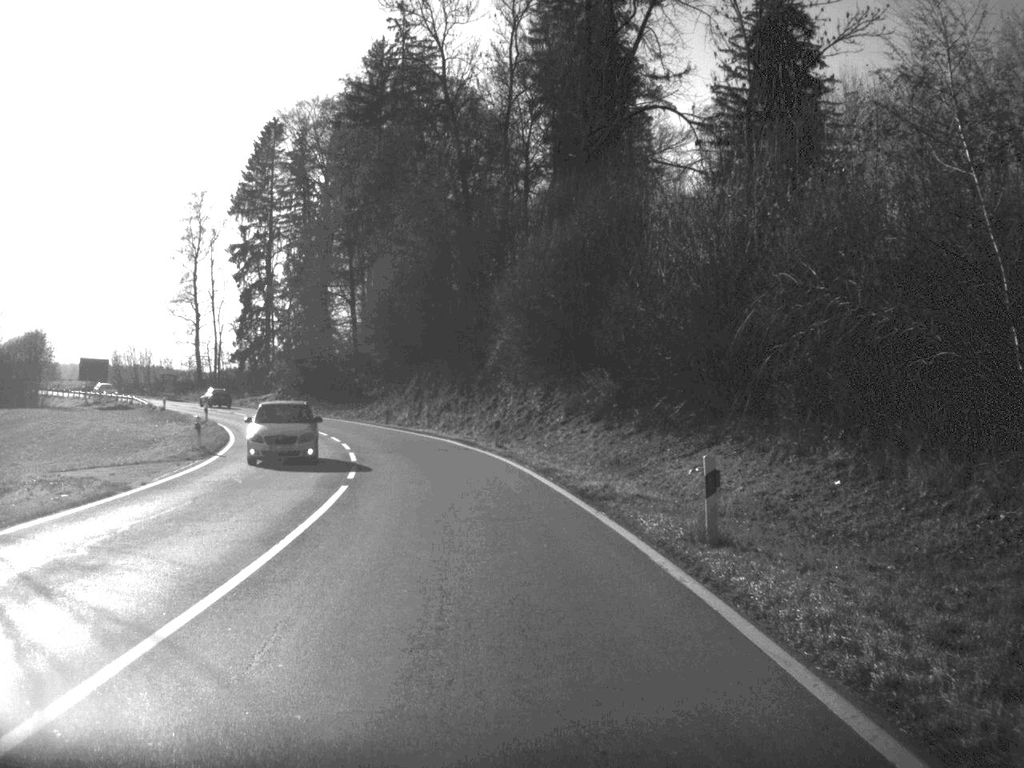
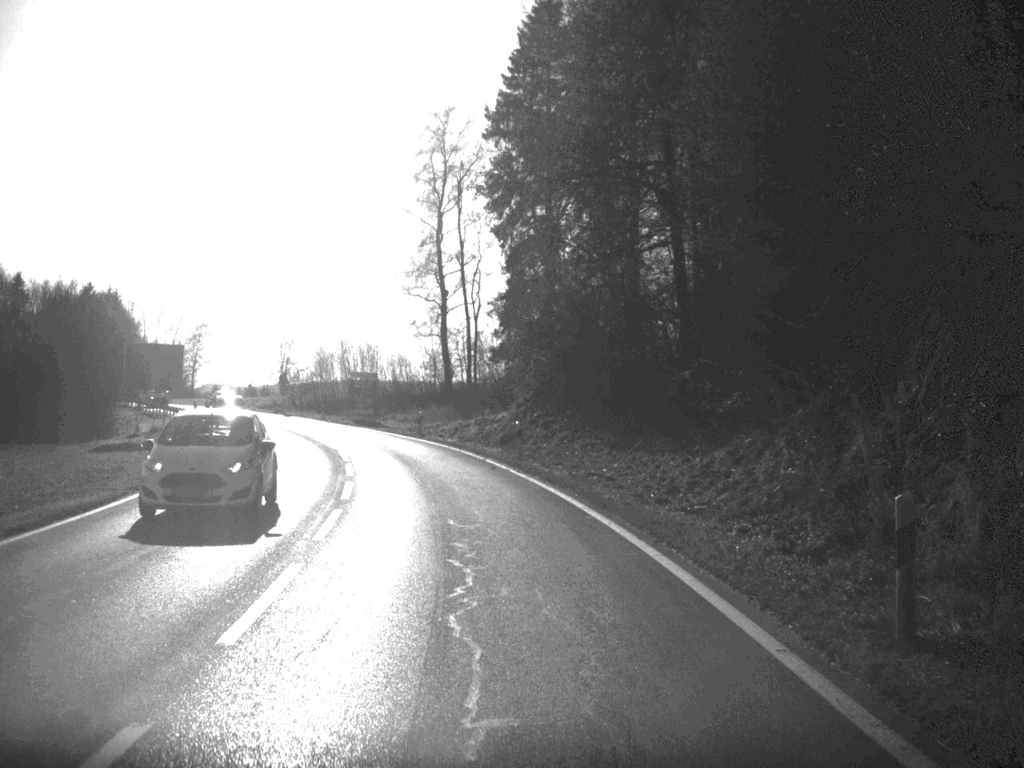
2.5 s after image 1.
(-6.9, +53.9) m; -15°
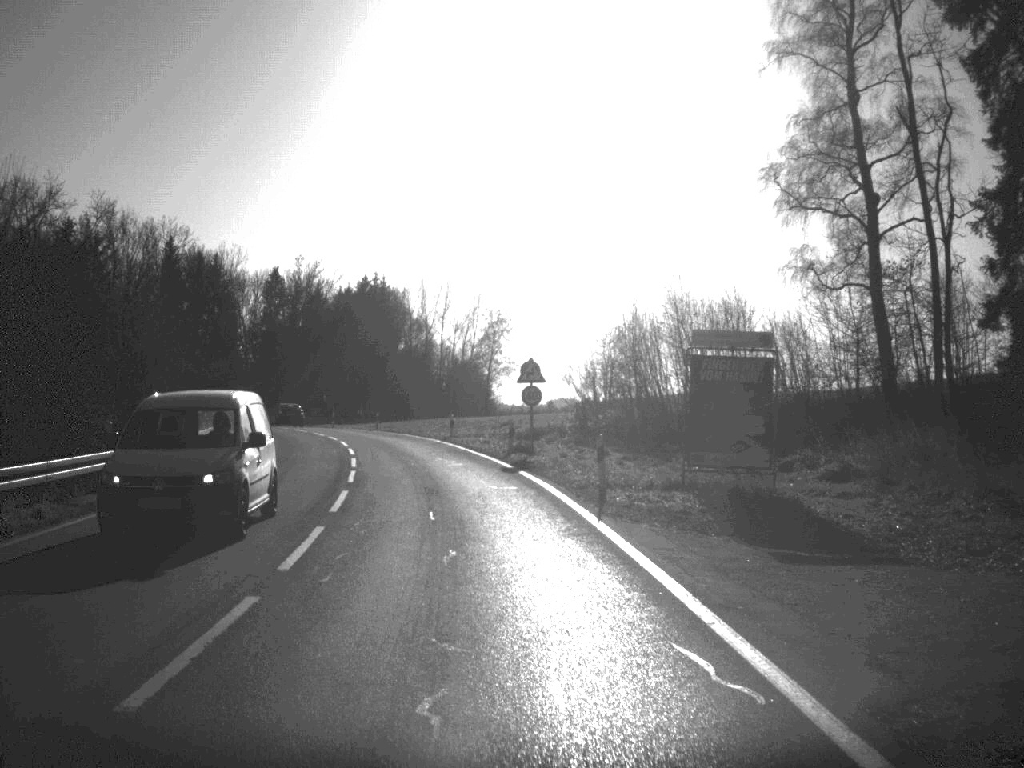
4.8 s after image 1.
(-6.8, +51.4) m; -16°
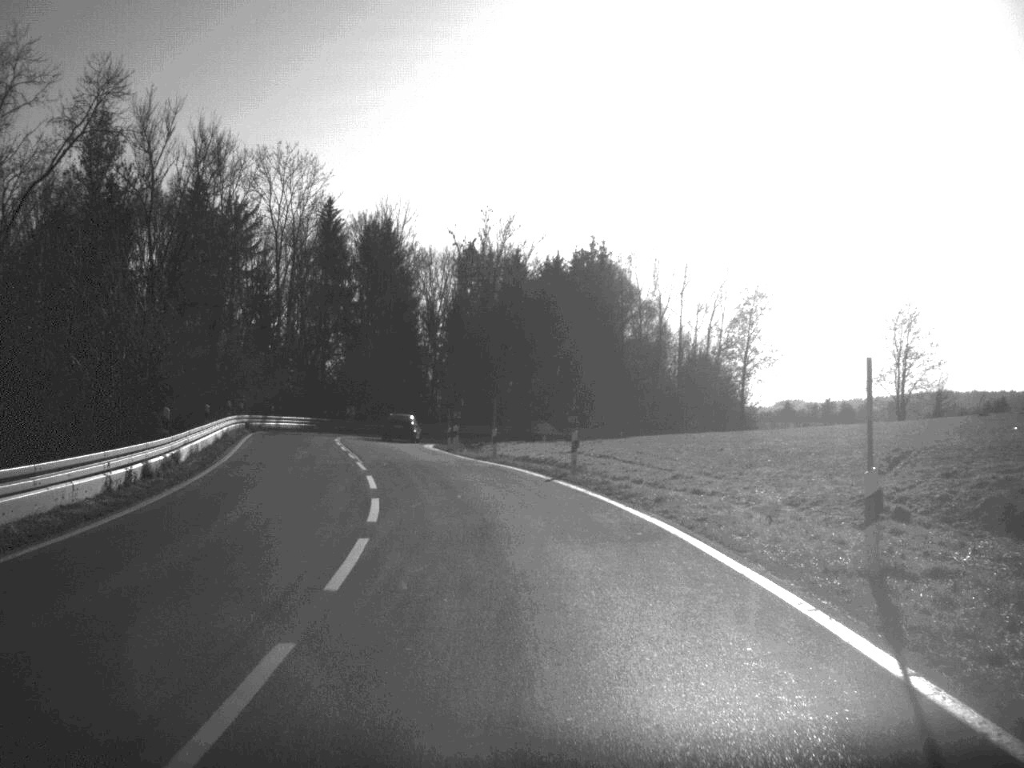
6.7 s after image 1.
(-3.8, +39.5) m; -10°
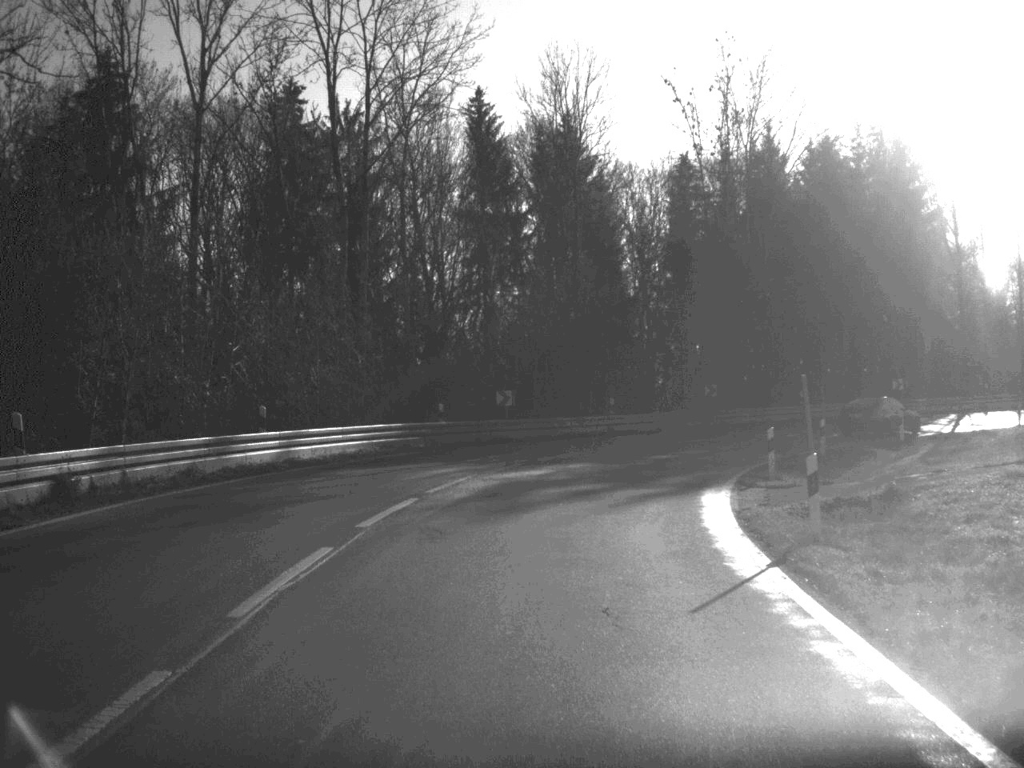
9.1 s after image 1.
(-4.4, +44.7) m; -9°
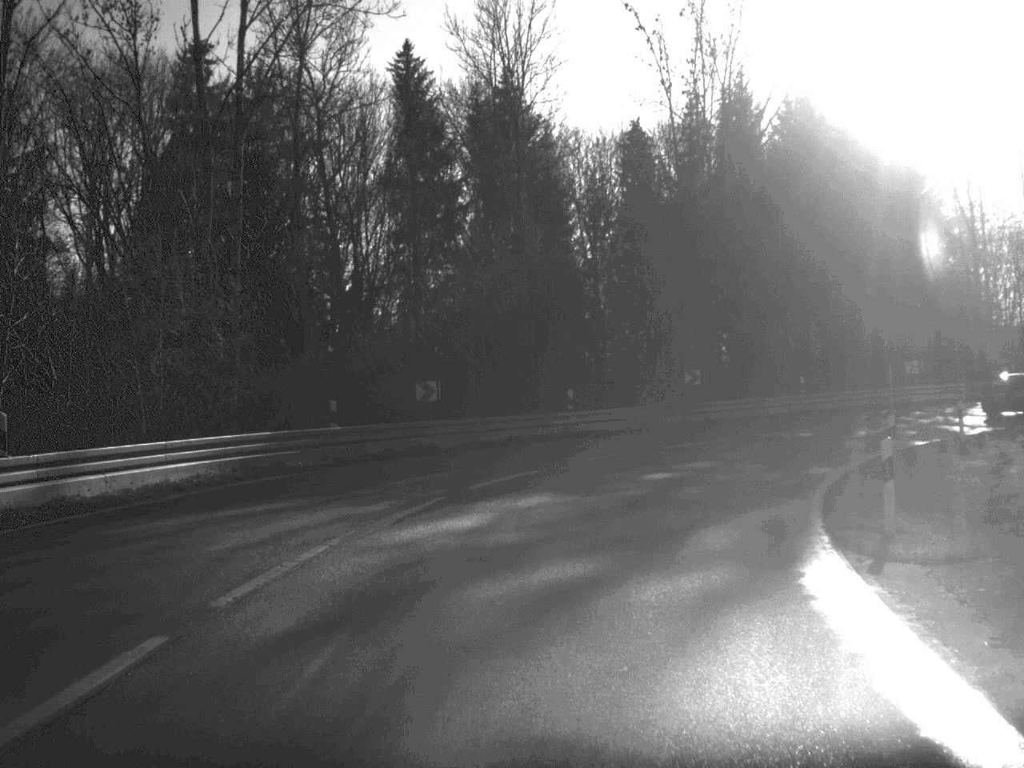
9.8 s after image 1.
(+0.2, +11.2) m; +3°
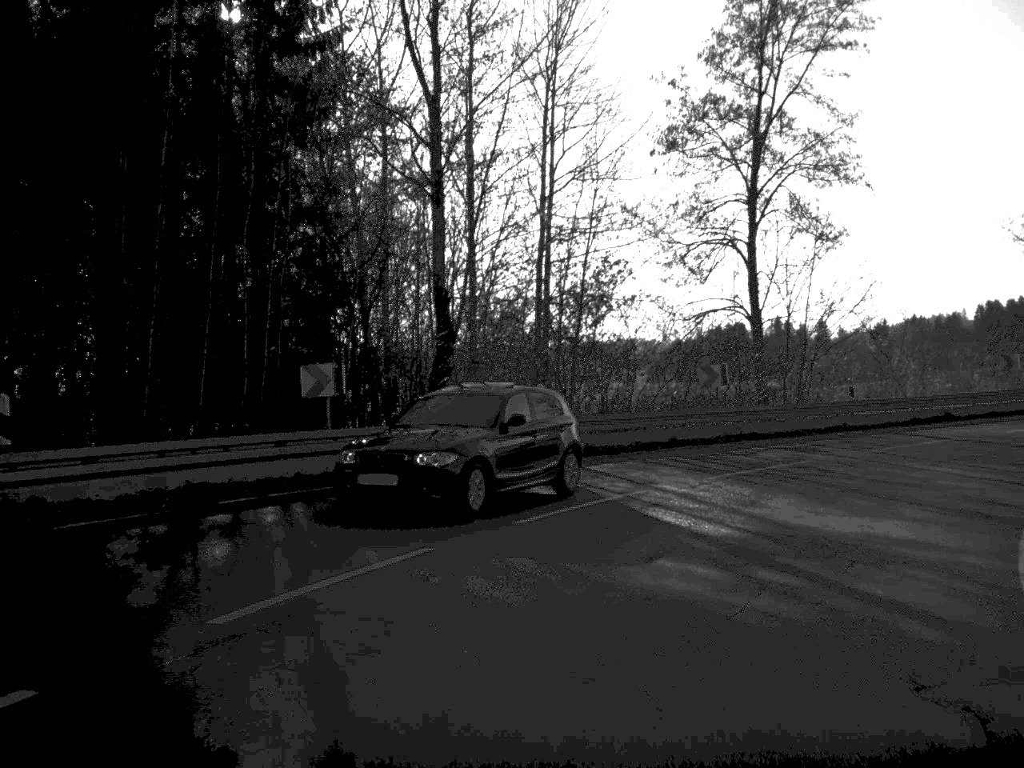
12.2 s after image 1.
(+7.2, +31.4) m; +32°
